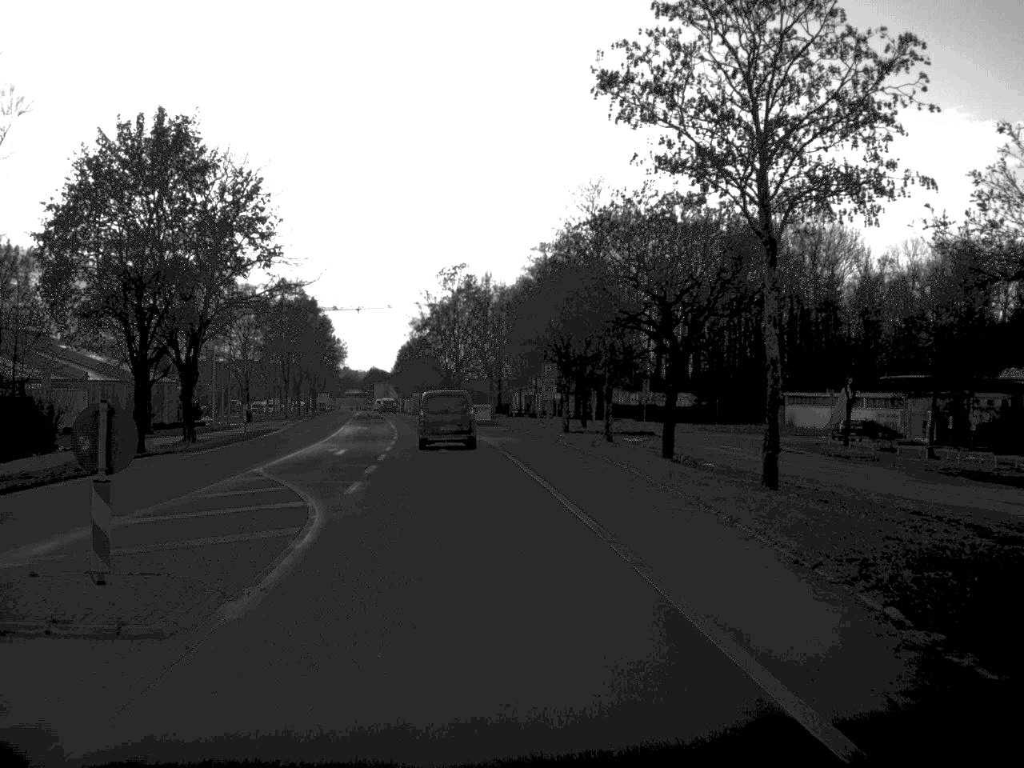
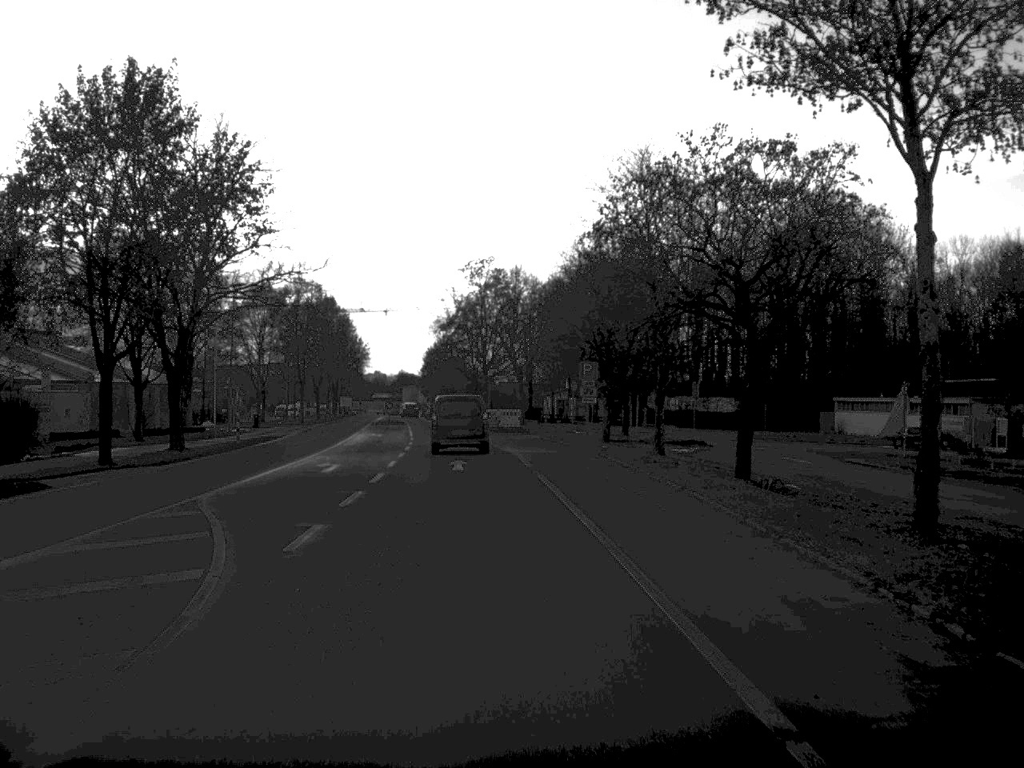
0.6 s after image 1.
(-0.1, +7.8) m; -1°
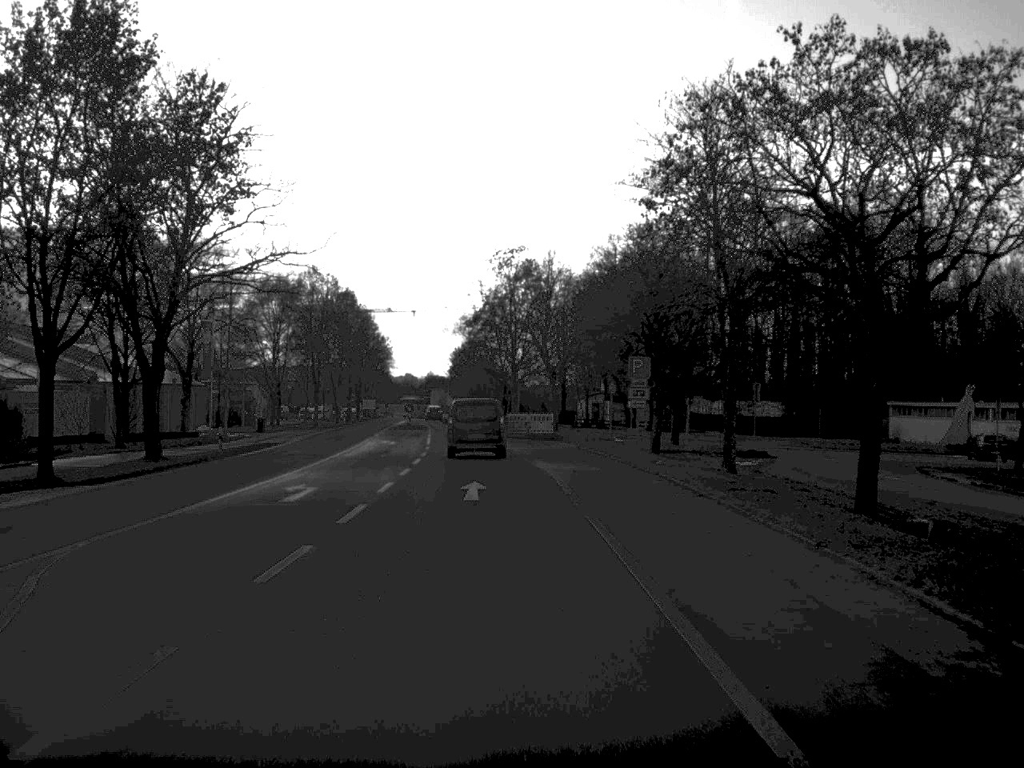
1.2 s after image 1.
(-0.1, +8.1) m; -1°
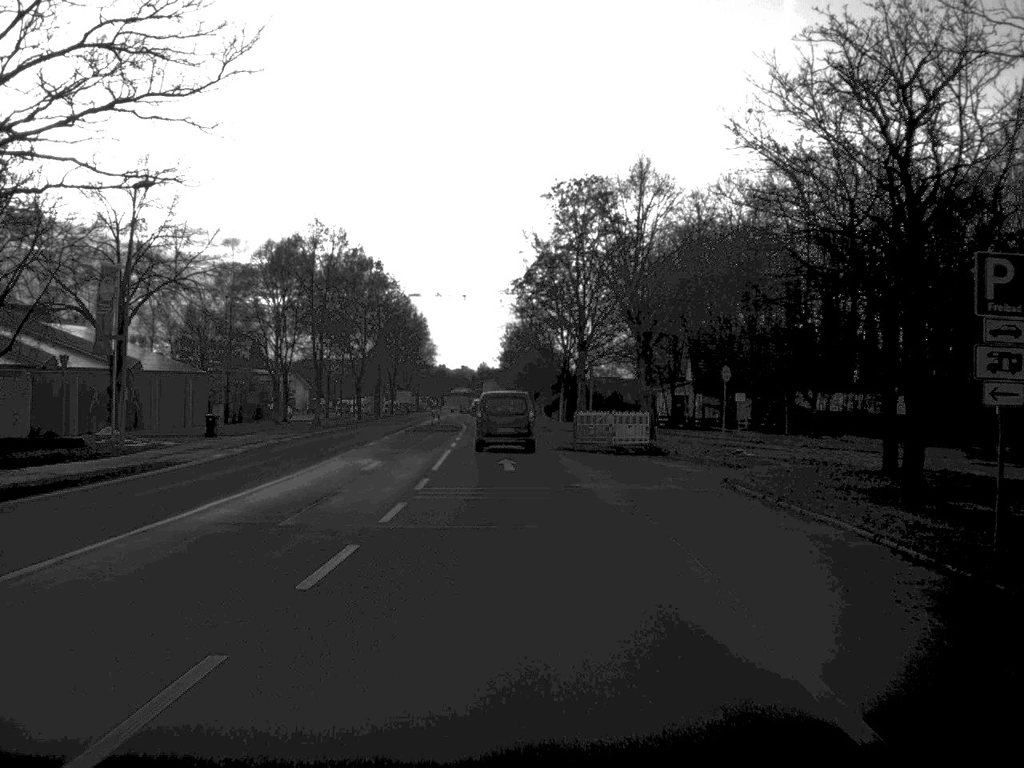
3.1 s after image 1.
(-0.6, +24.3) m; -3°
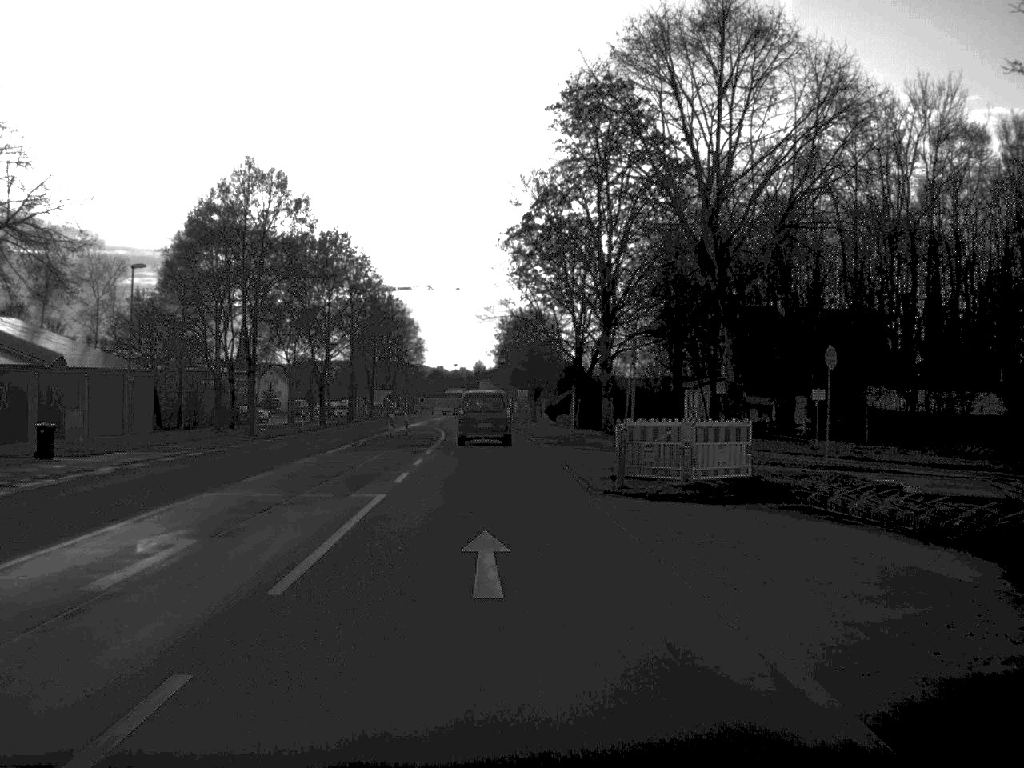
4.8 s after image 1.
(0.0, +18.3) m; 0°
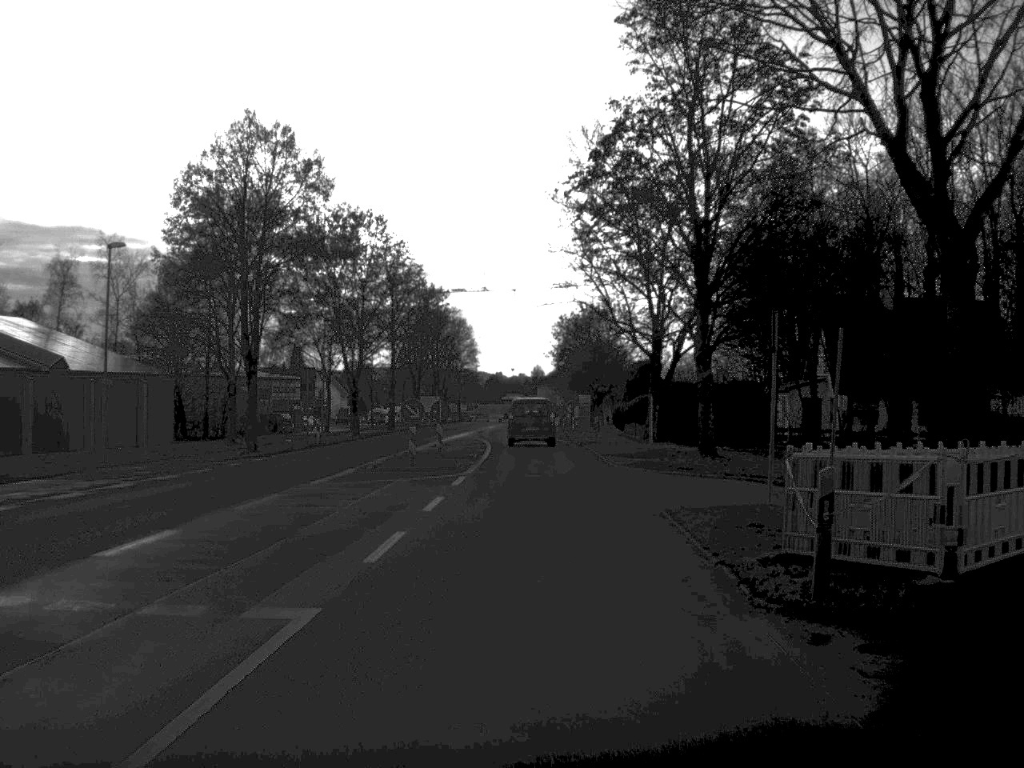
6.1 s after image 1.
(-0.2, +10.9) m; -3°
